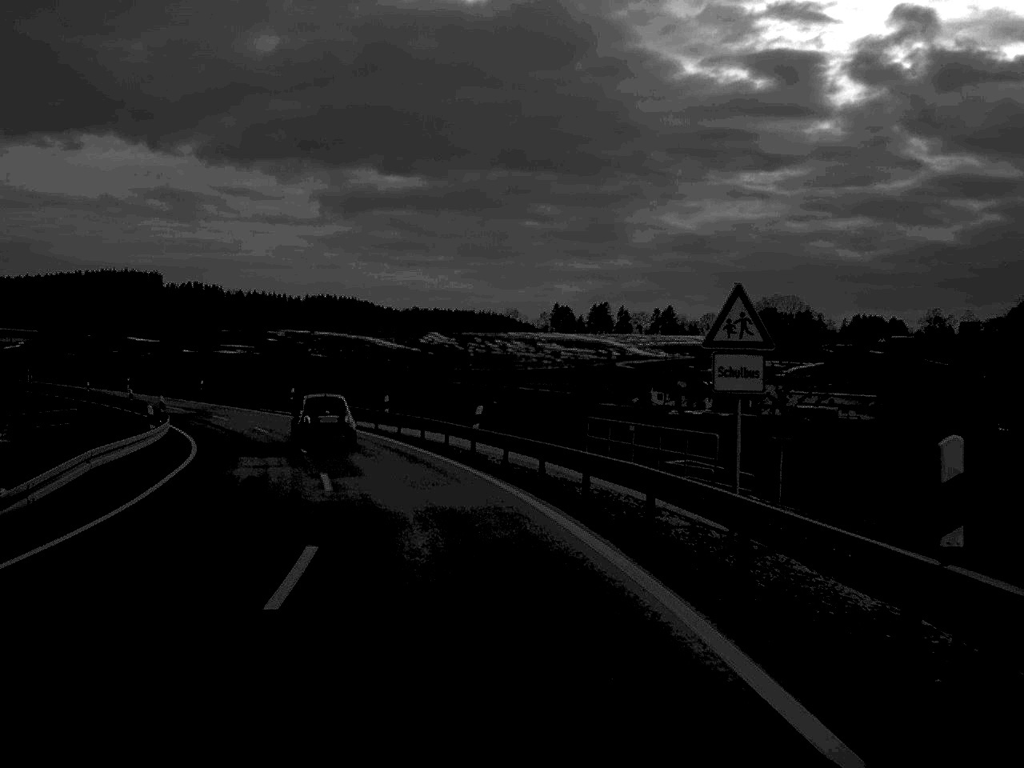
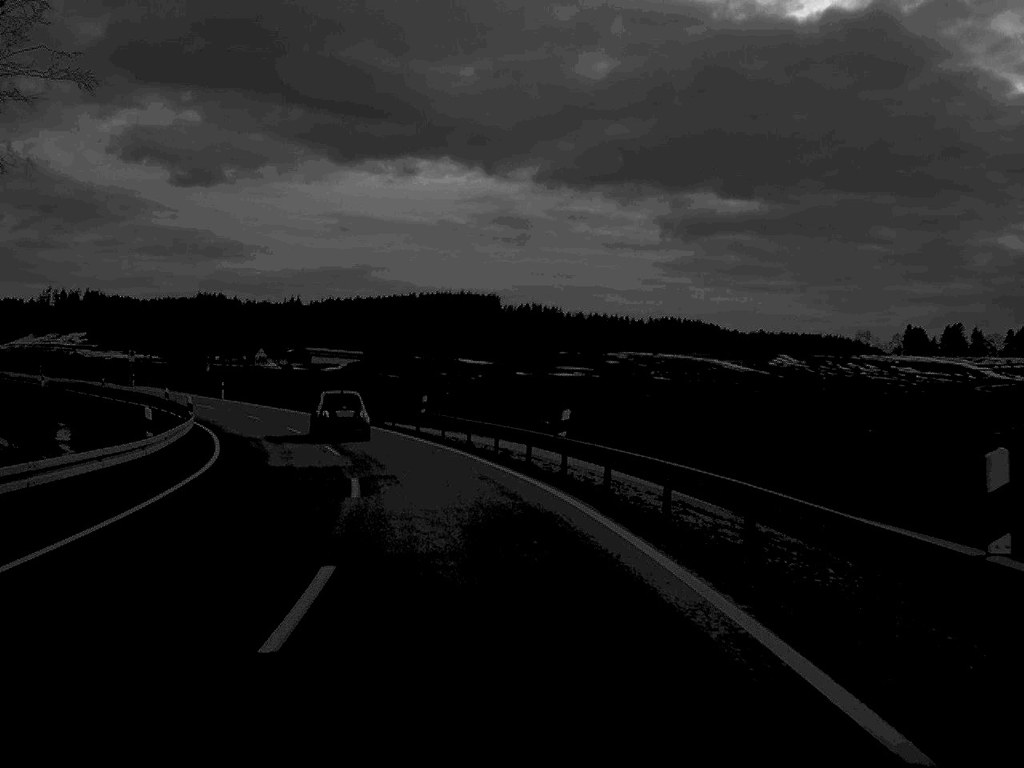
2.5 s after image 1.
(-5.1, +37.5) m; -15°
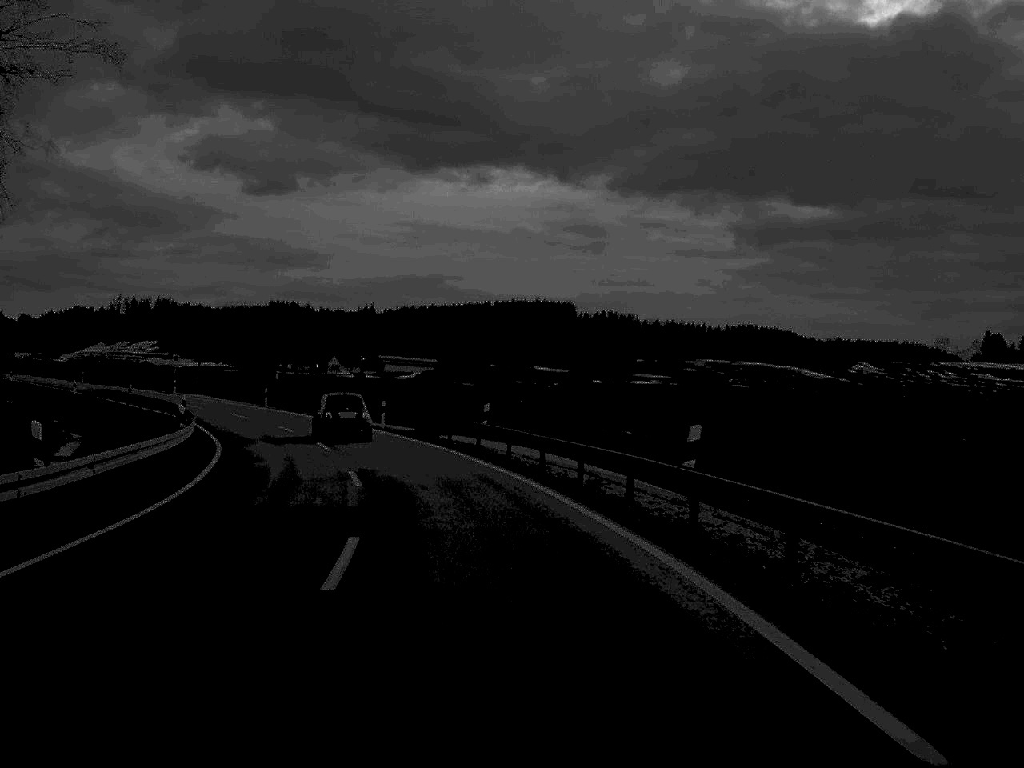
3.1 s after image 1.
(-0.3, +9.1) m; -3°
